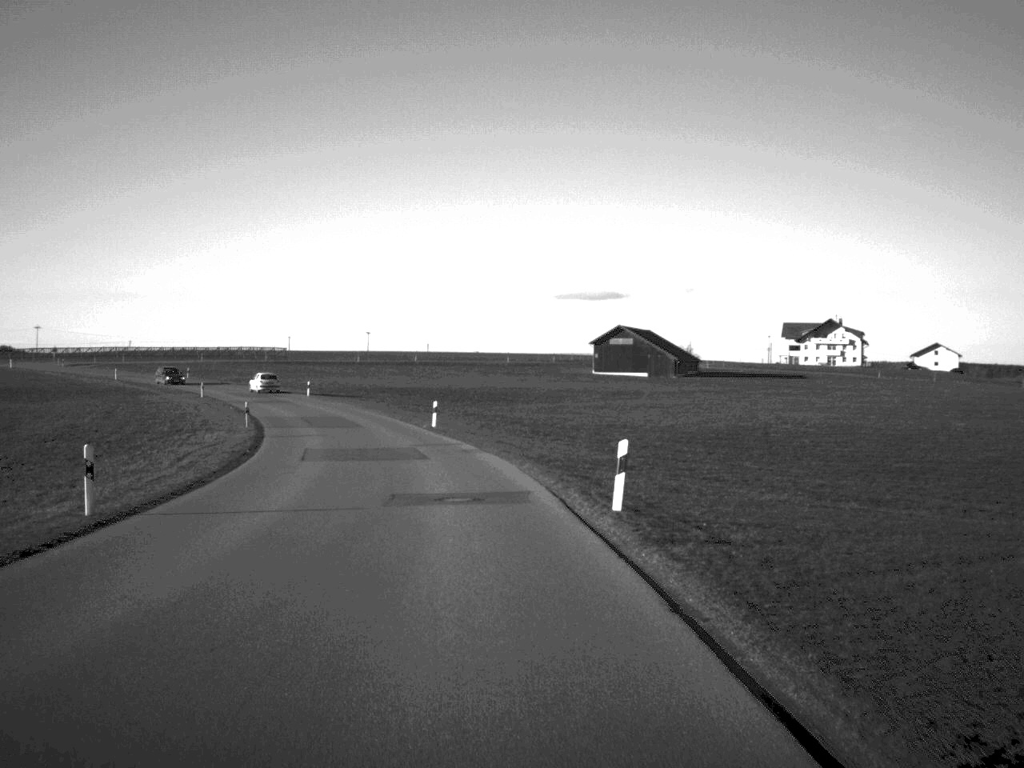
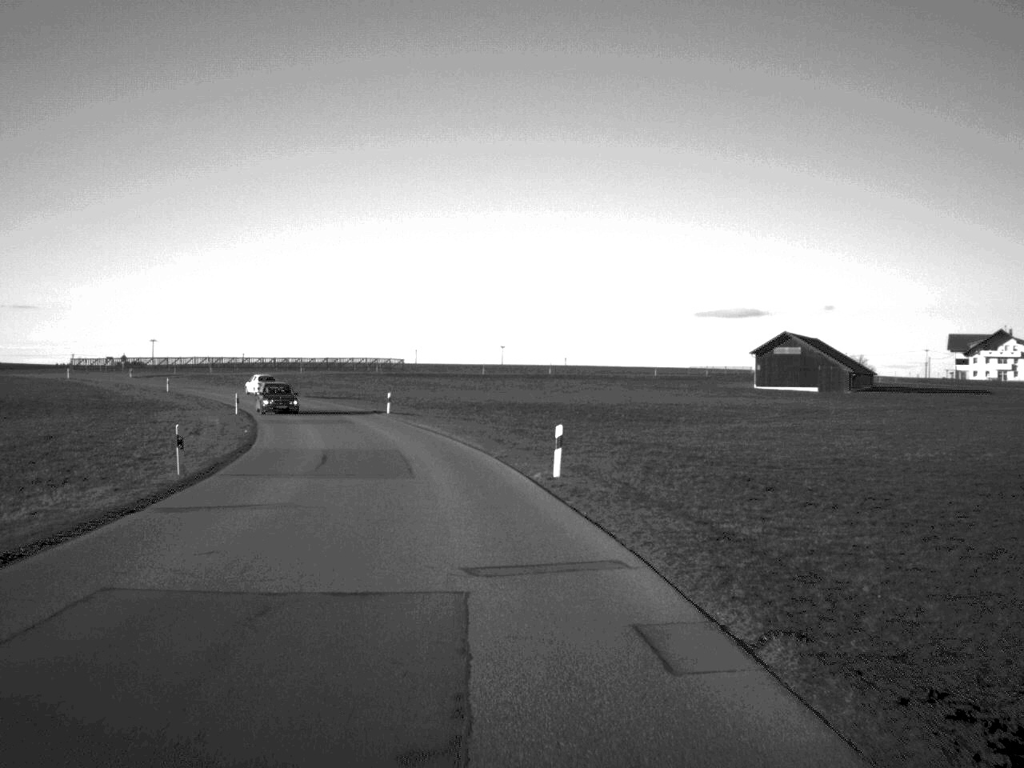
(-1.4, +25.1) m; -6°
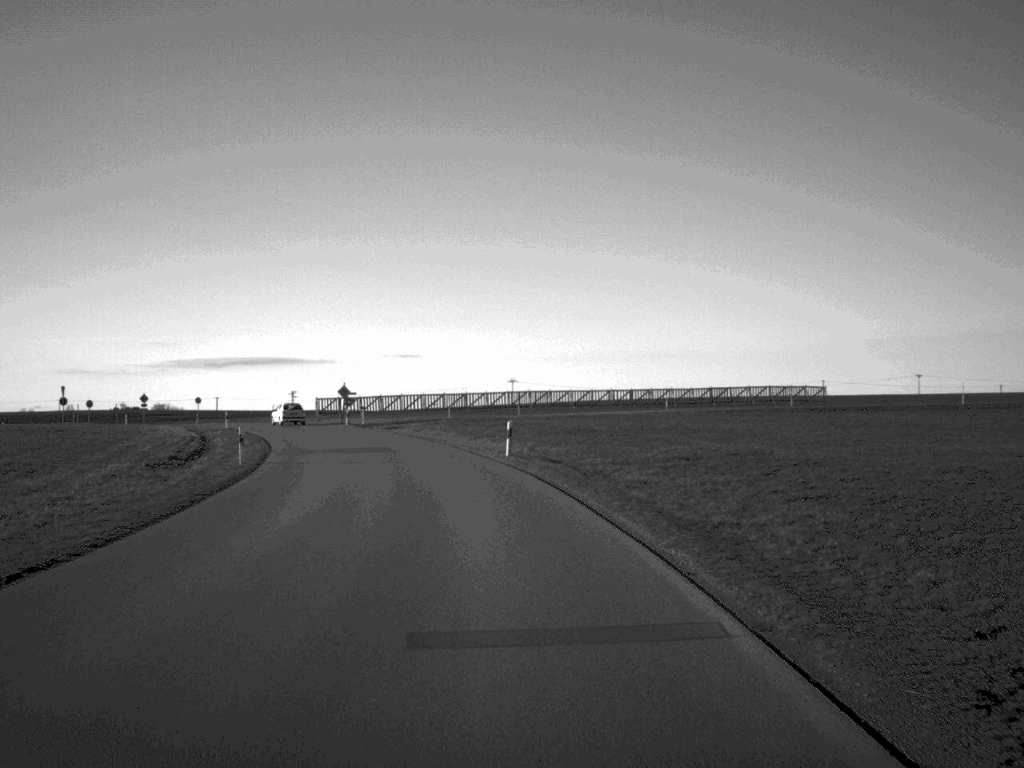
(-9.3, +62.9) m; -17°
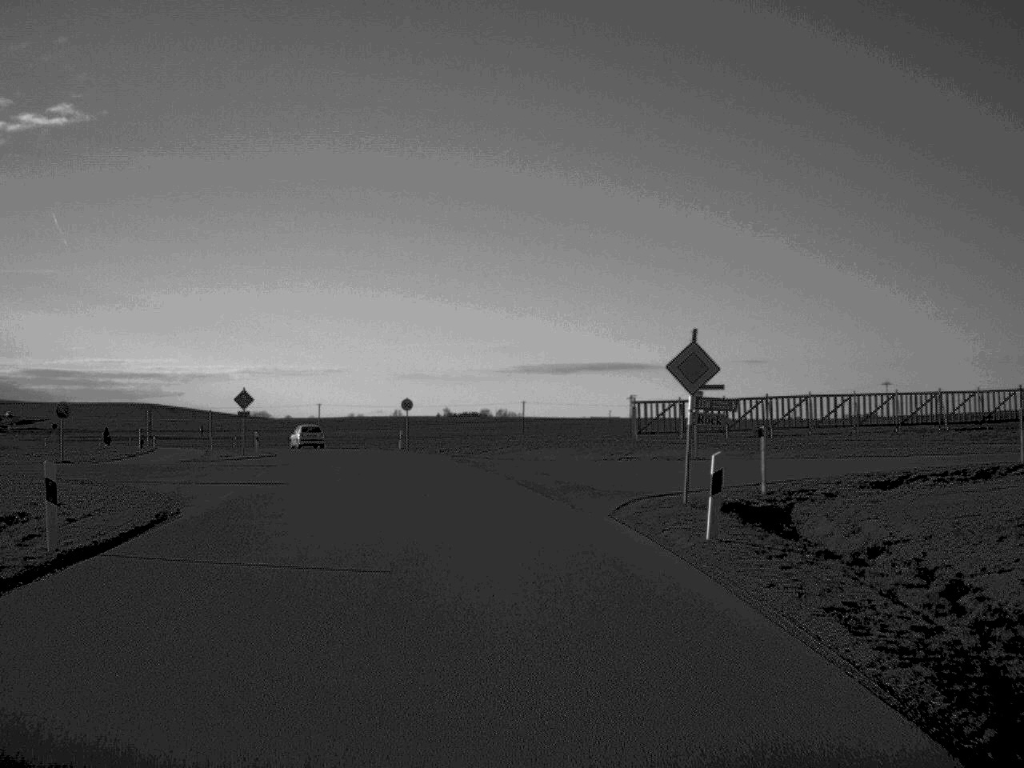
(-8.6, +61.4) m; -16°
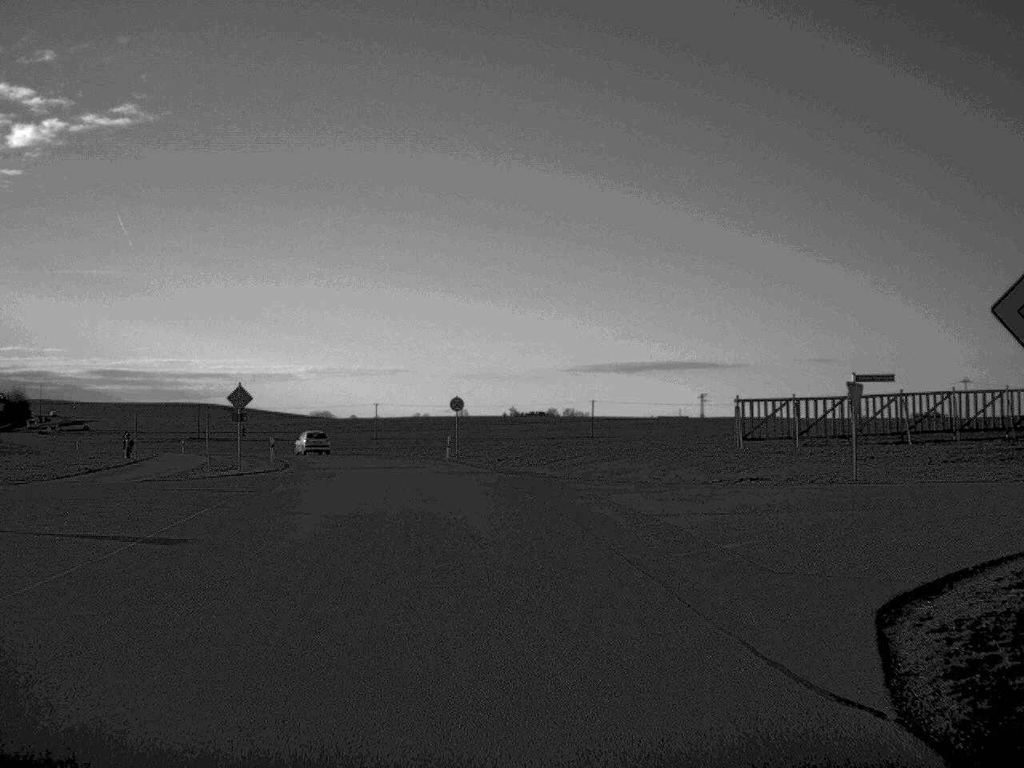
(-0.3, +11.6) m; -3°
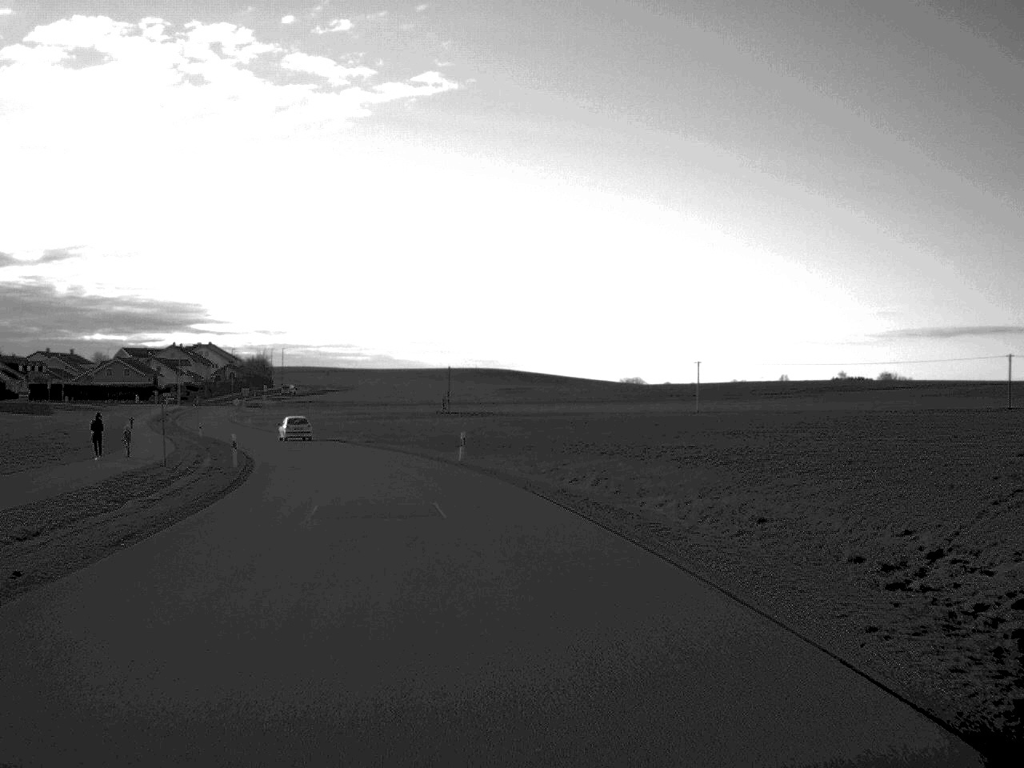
(-7.7, +59.8) m; -14°
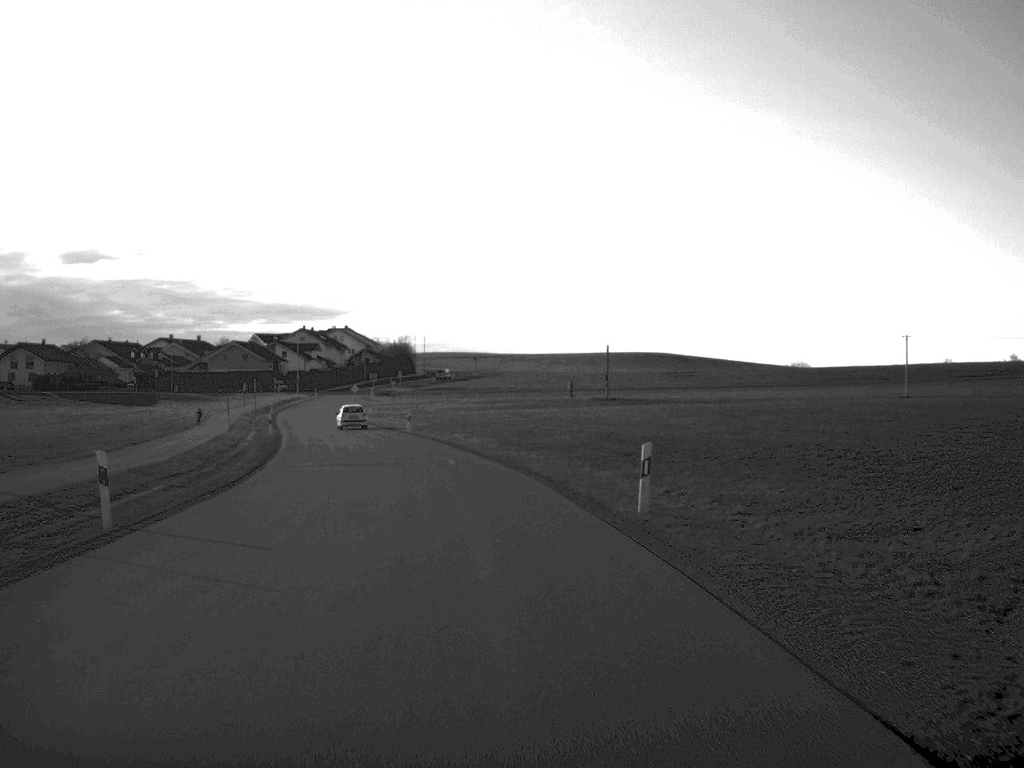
(-1.4, +23.9) m; -7°
